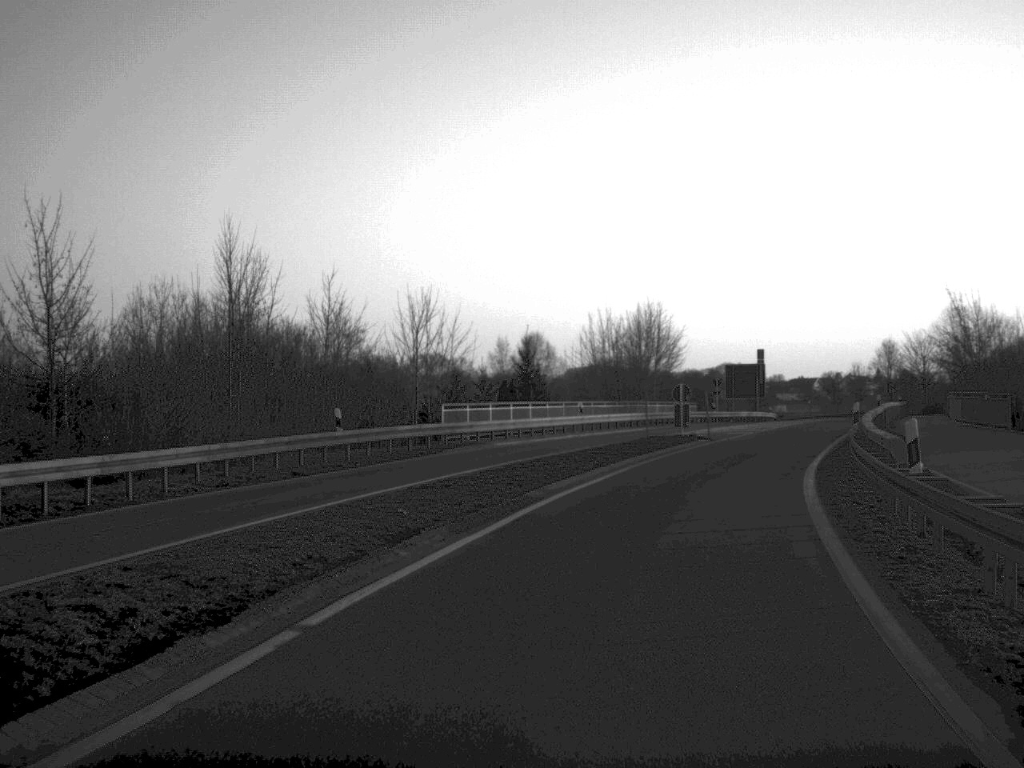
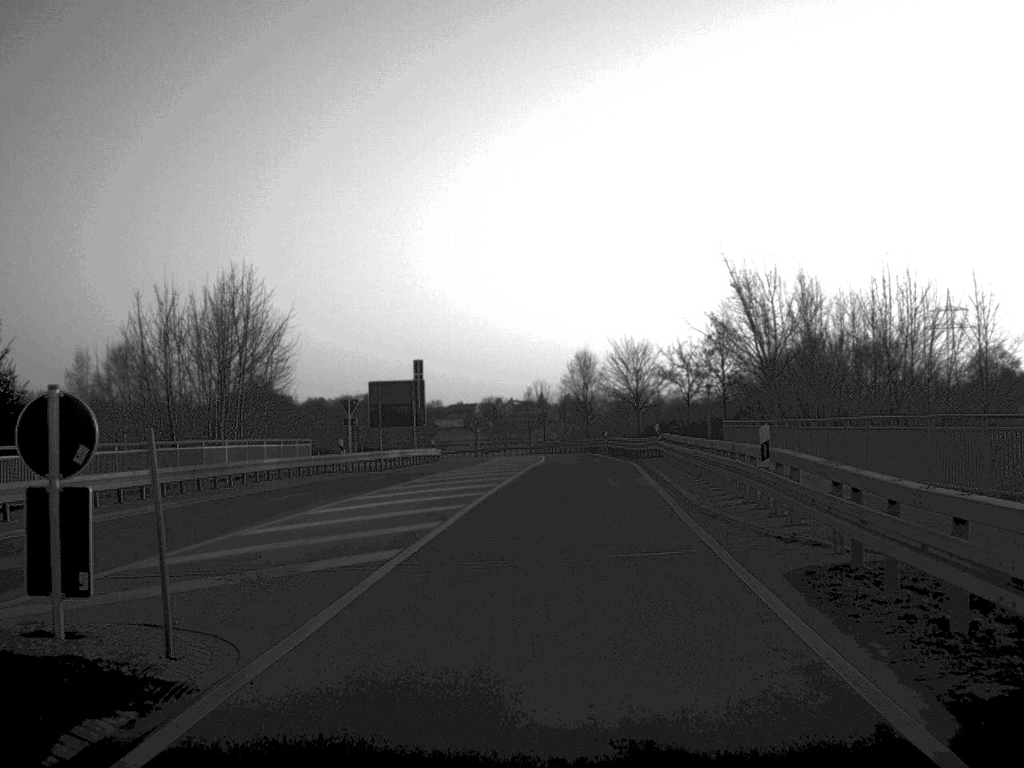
(+5.3, +31.9) m; +15°
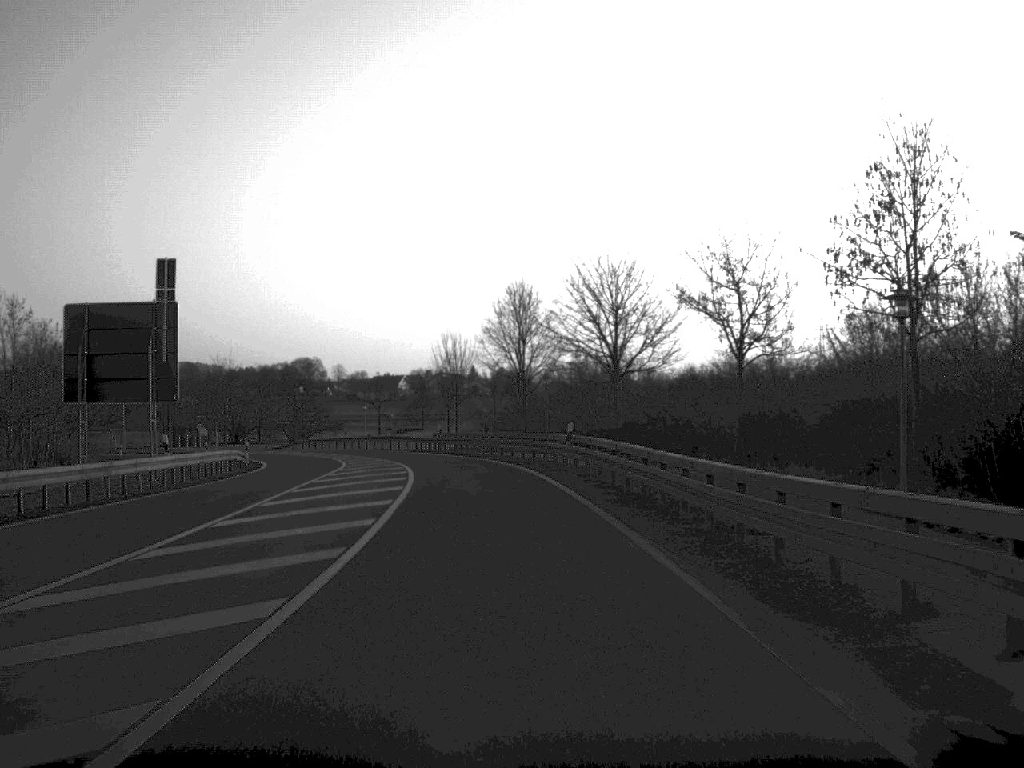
(+1.9, +44.3) m; +3°
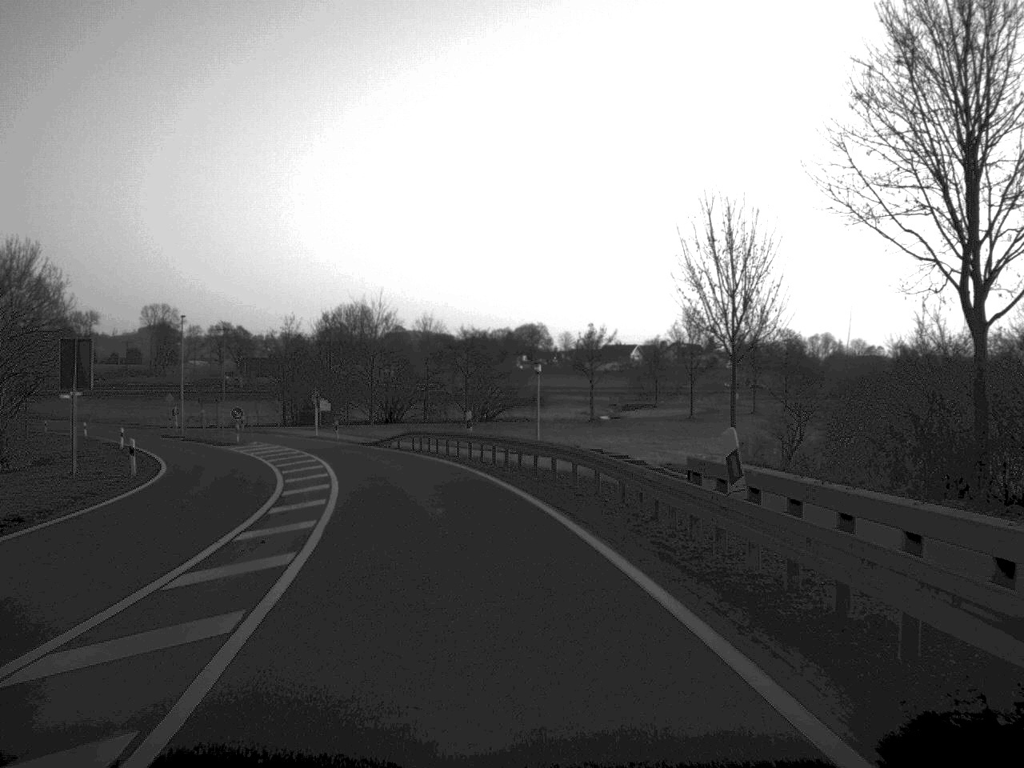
(-3.5, +48.0) m; -11°
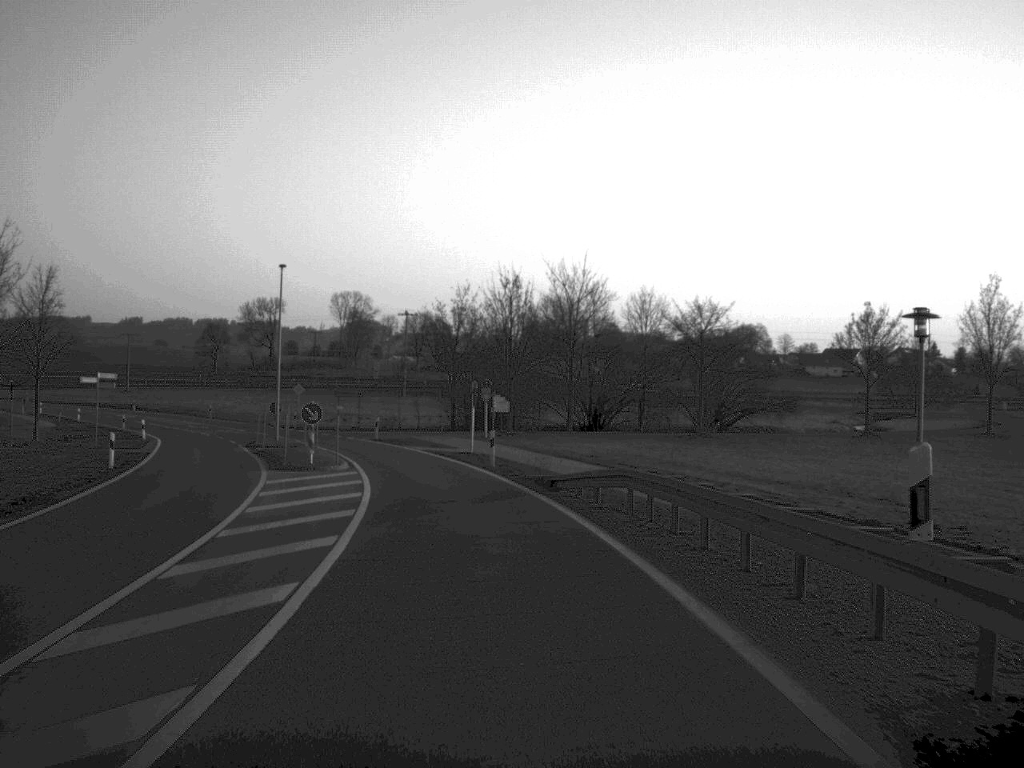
(-2.4, +28.0) m; -9°
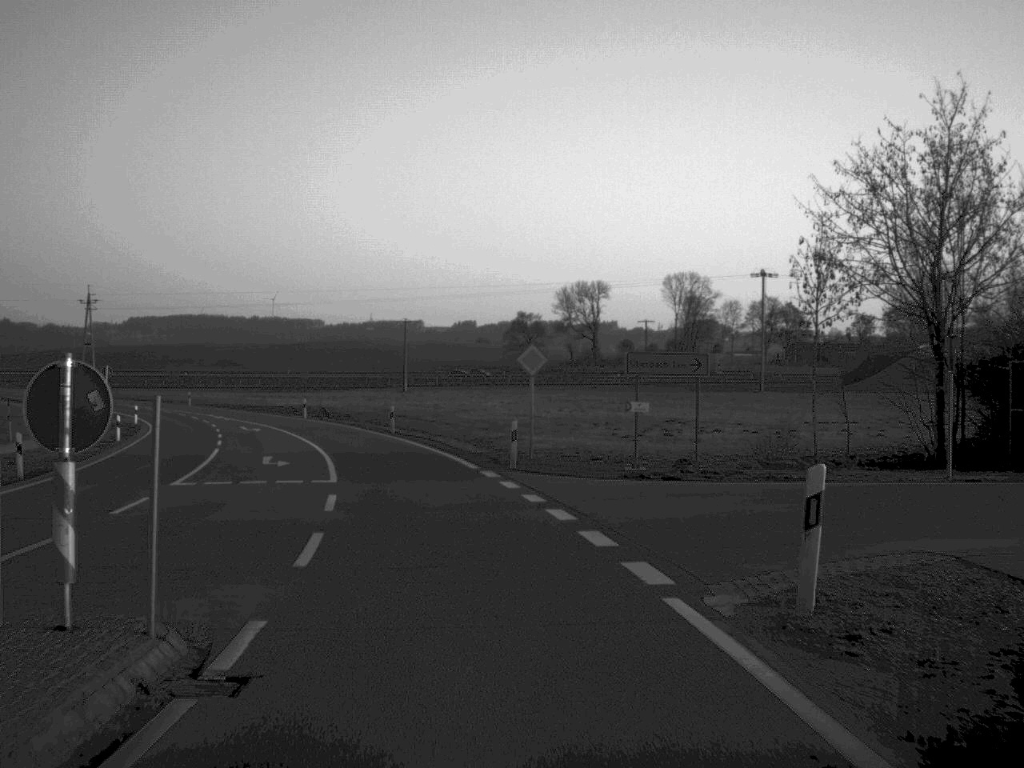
(-6.4, +51.8) m; -15°
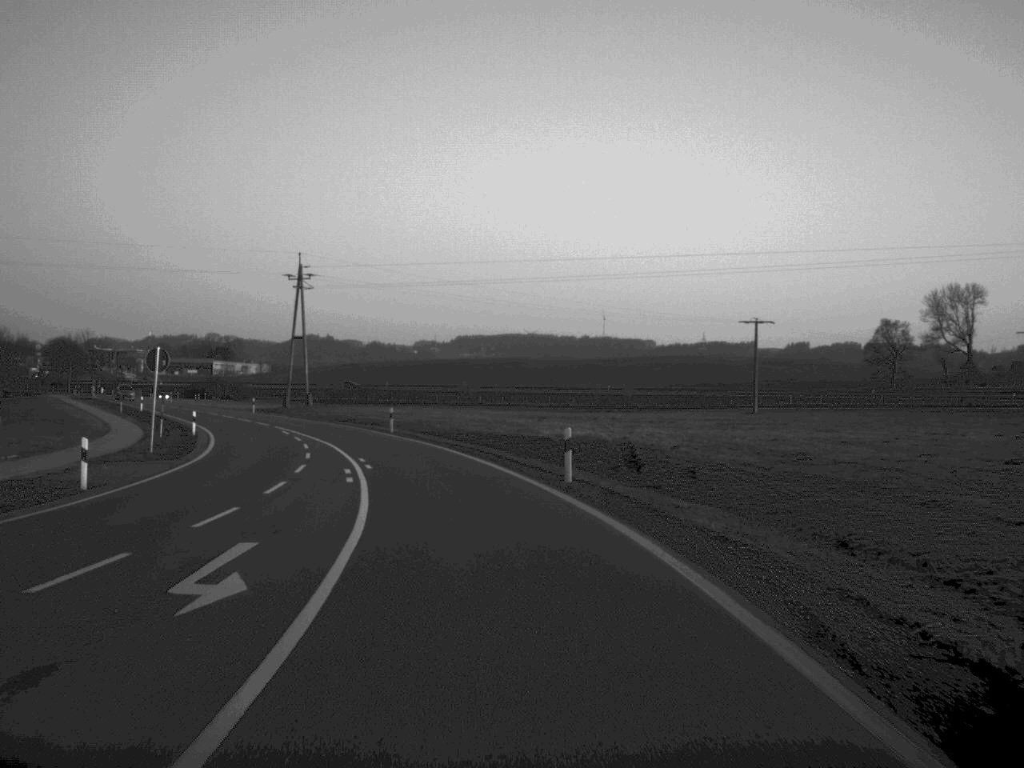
(-6.2, +45.4) m; -15°
